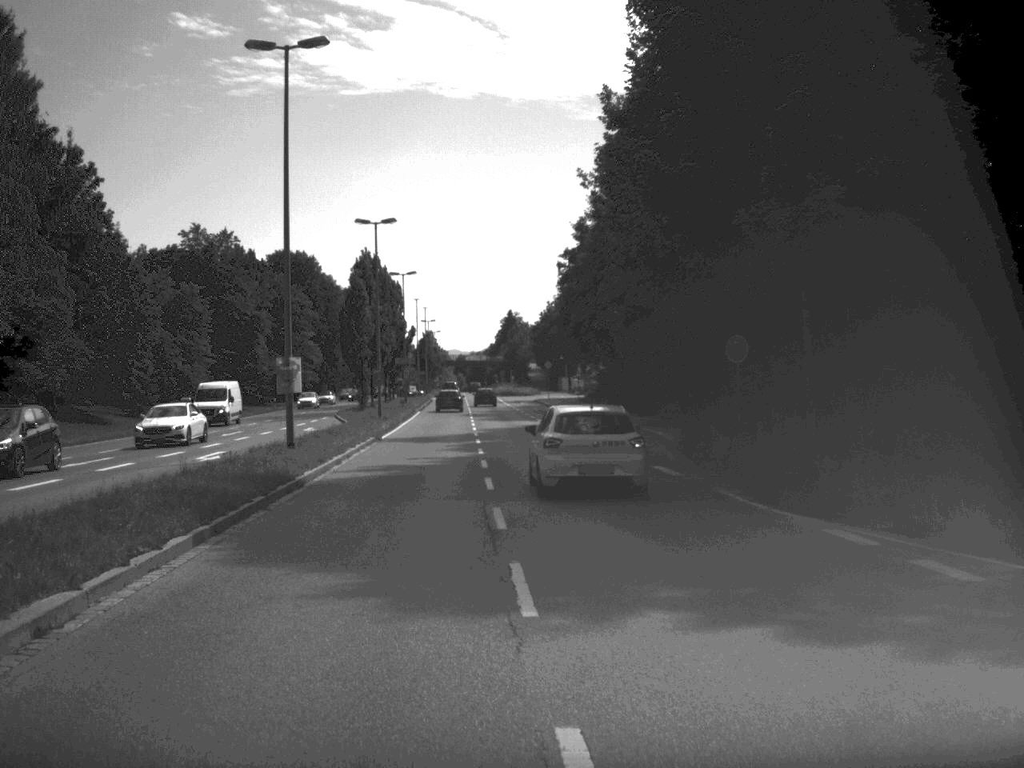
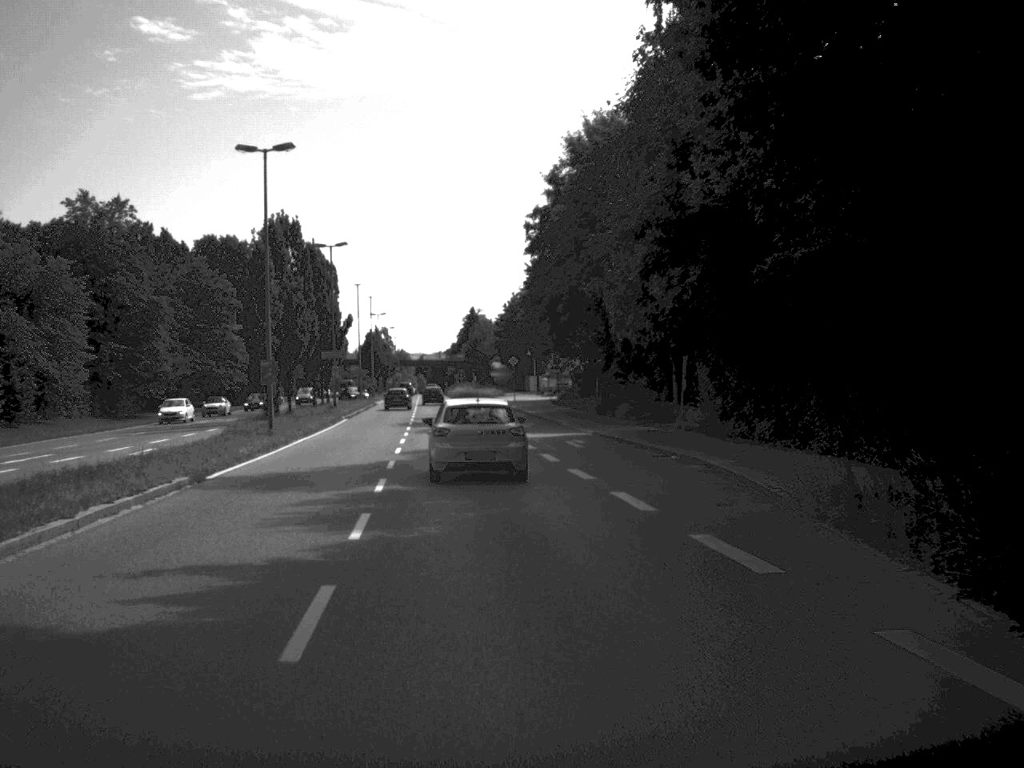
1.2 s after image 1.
(+0.2, +20.0) m; +1°
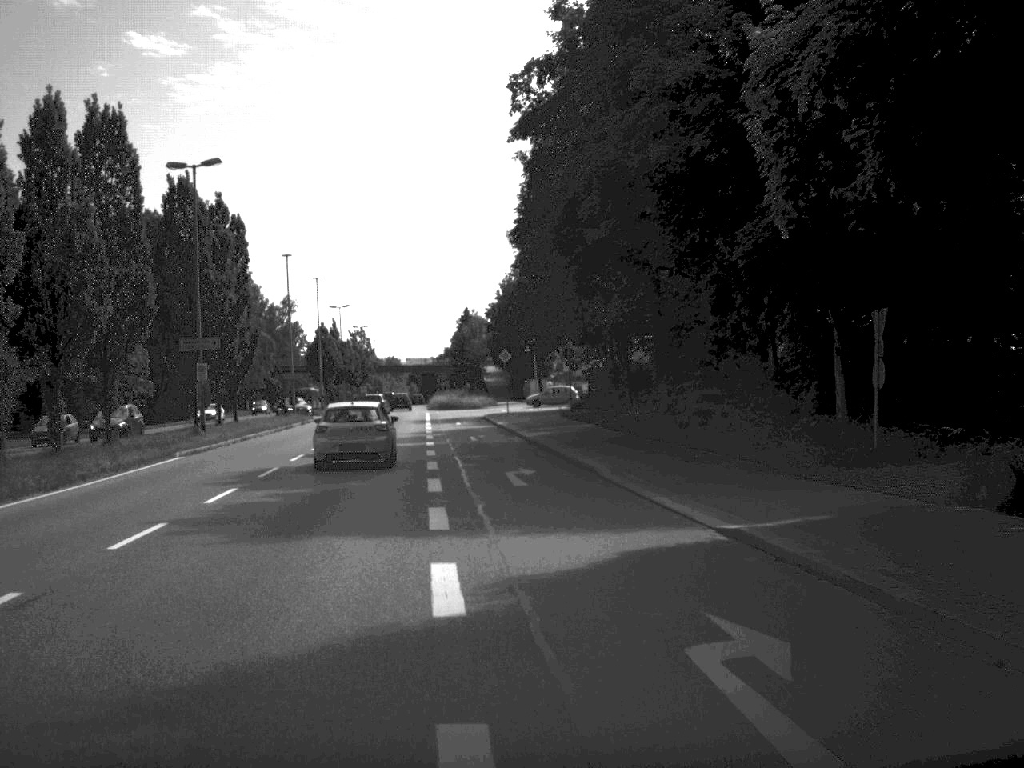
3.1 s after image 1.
(+0.2, +31.2) m; 0°
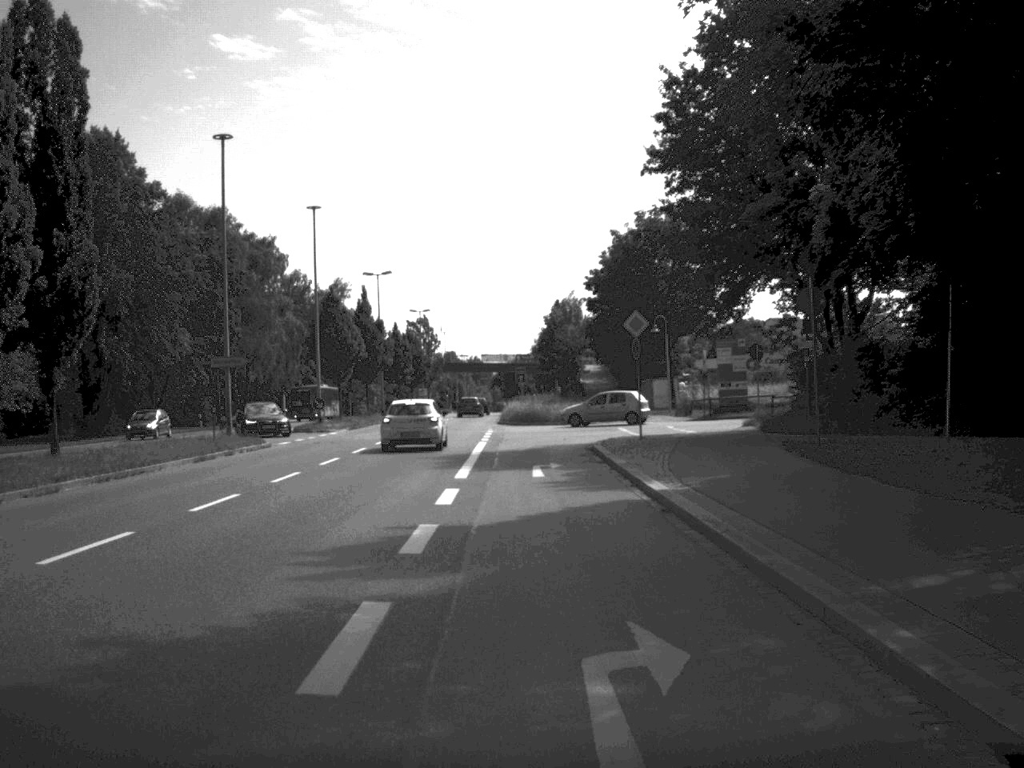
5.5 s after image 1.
(-1.8, +37.6) m; -4°
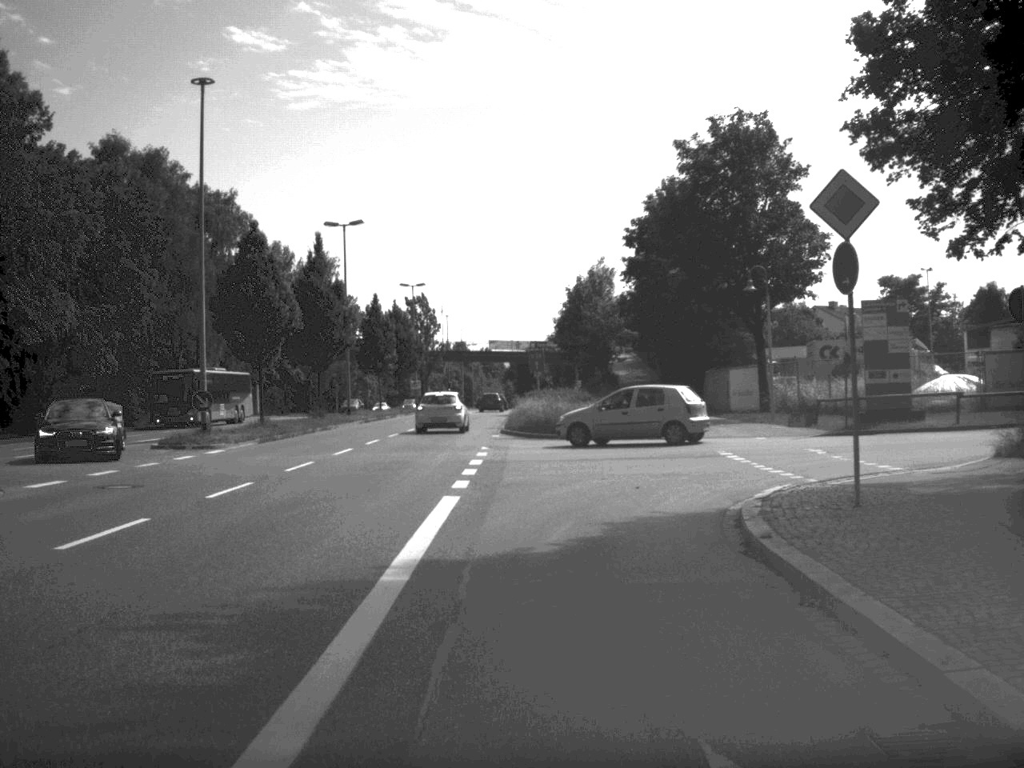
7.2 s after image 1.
(-0.2, +23.2) m; -1°
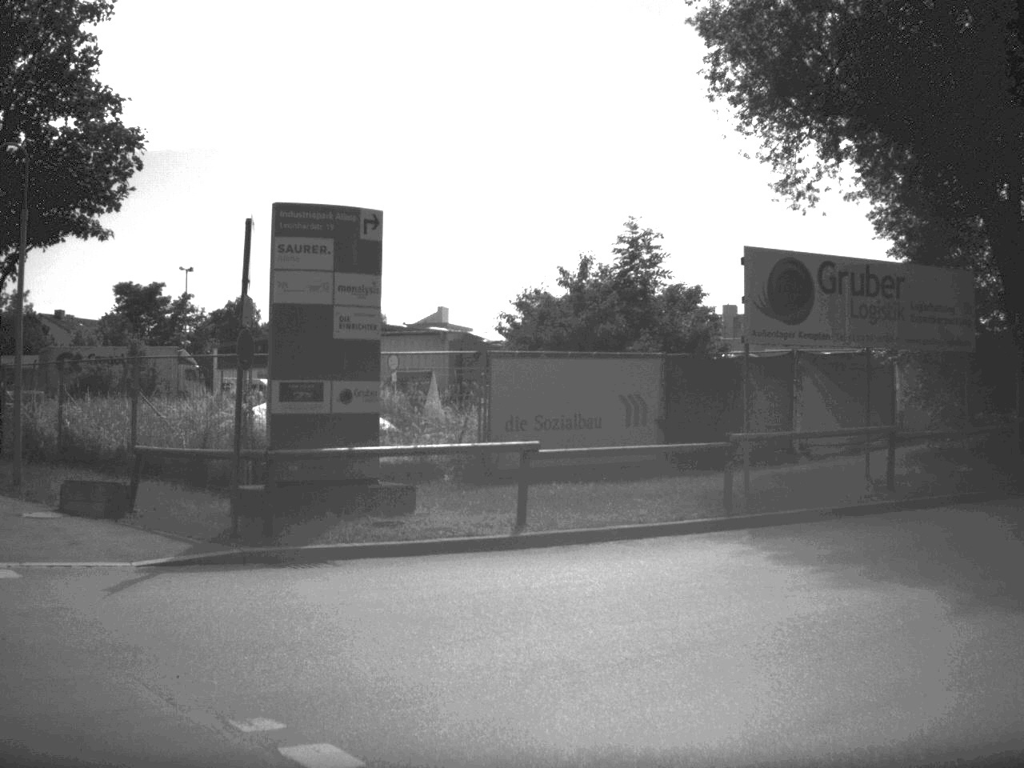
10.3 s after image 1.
(+2.8, +21.7) m; +36°
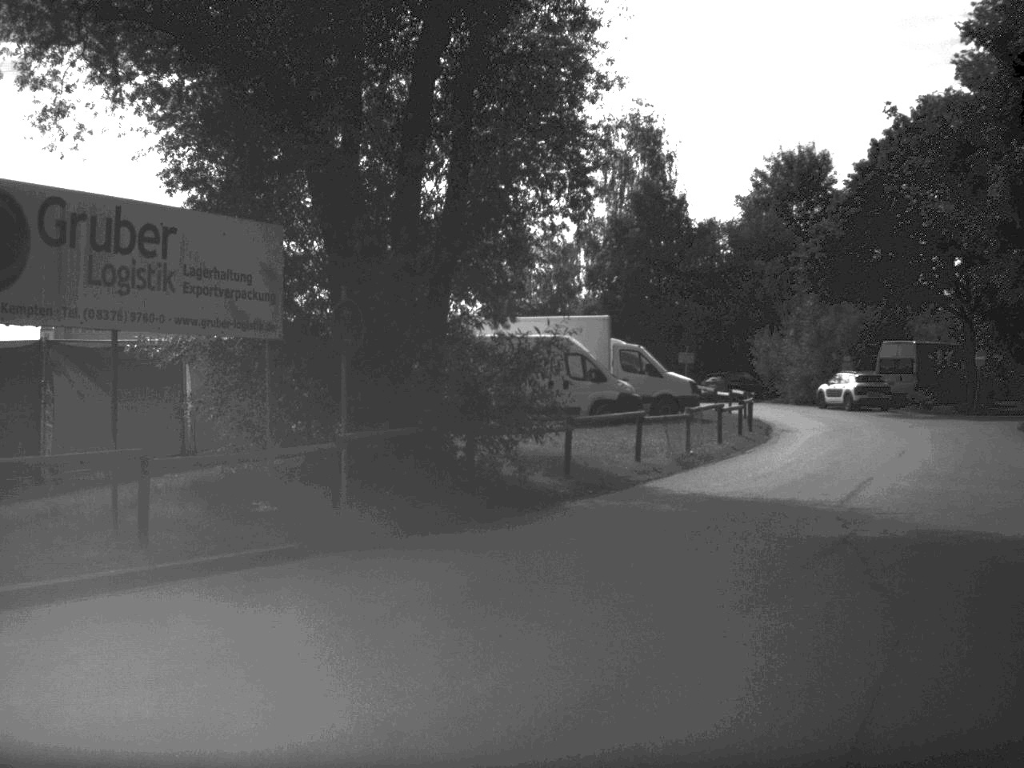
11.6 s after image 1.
(+1.5, +5.8) m; +29°
